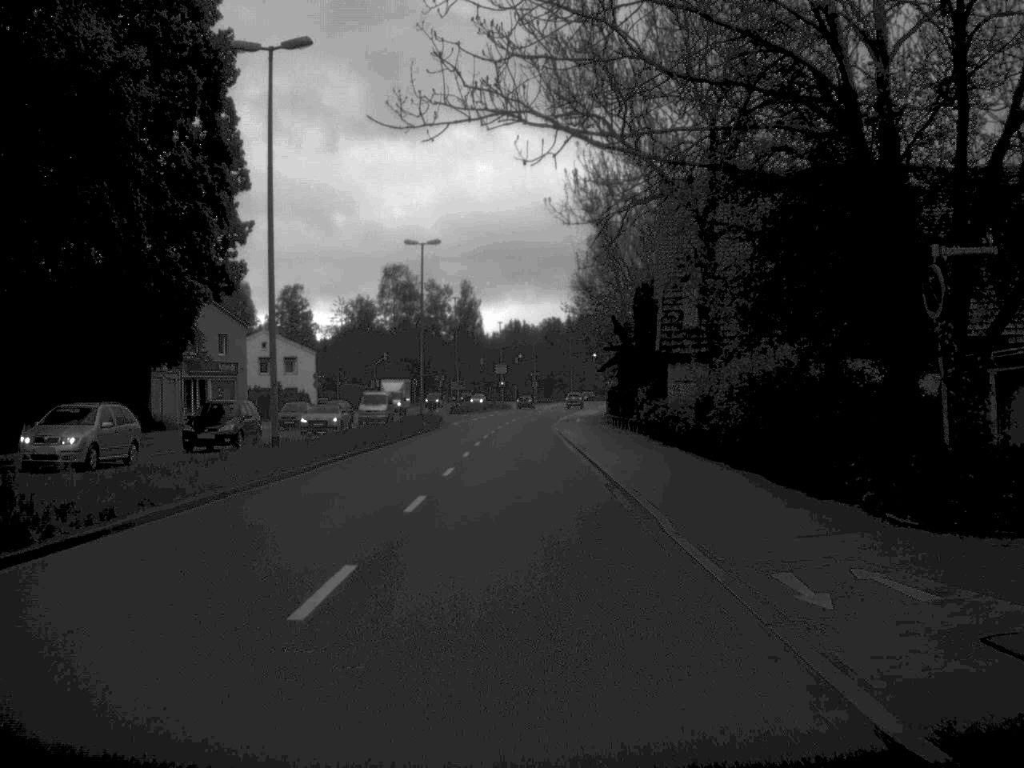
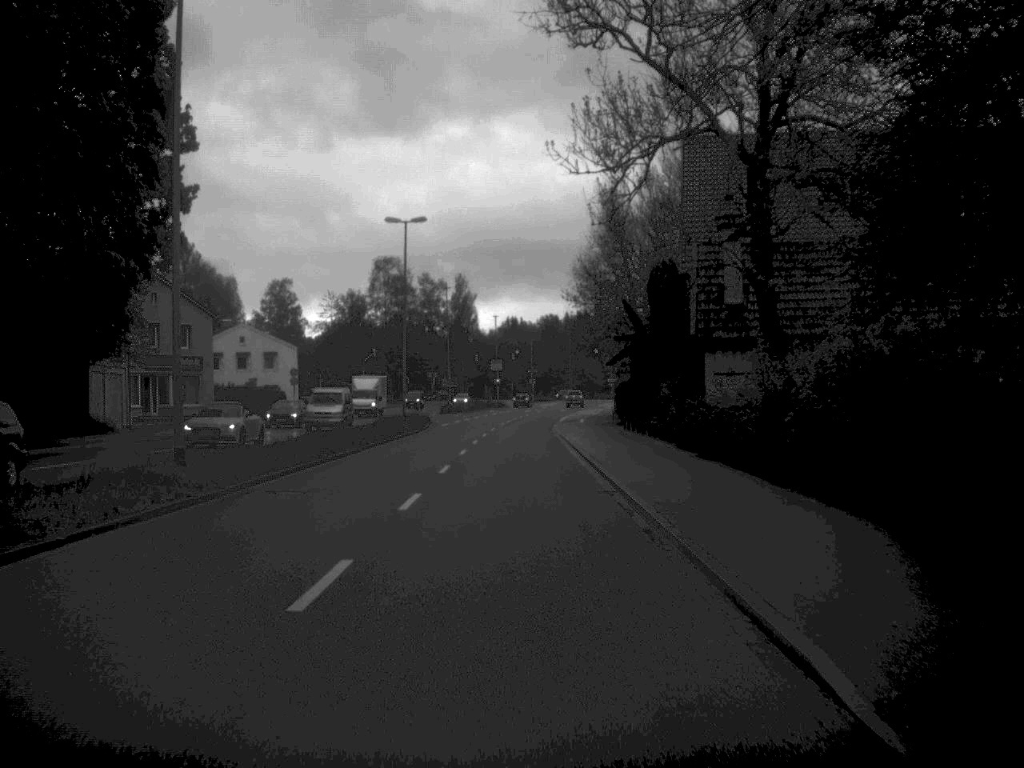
(0.0, +8.5) m; 0°
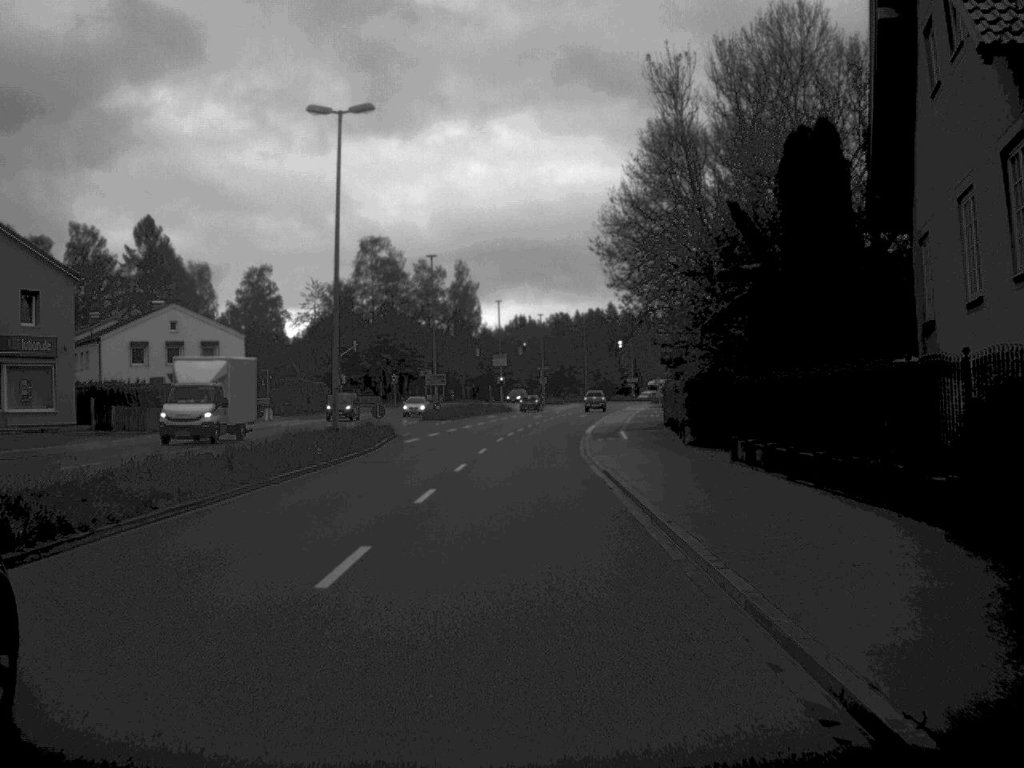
(-0.1, +25.2) m; -1°
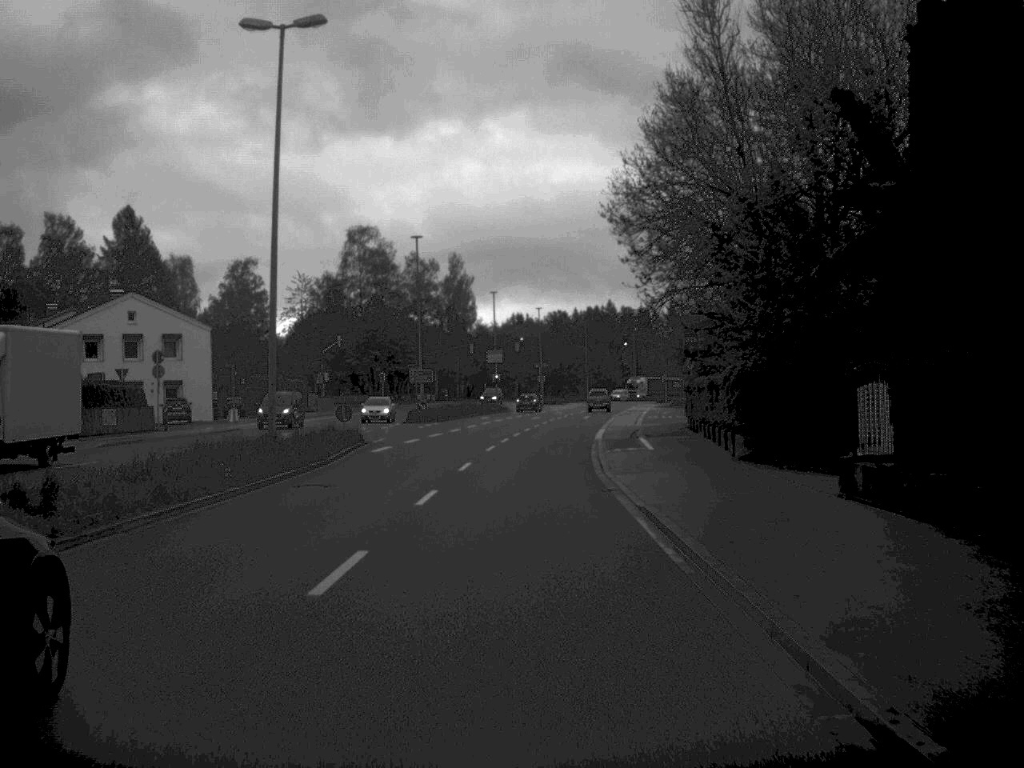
(0.0, +9.3) m; 0°
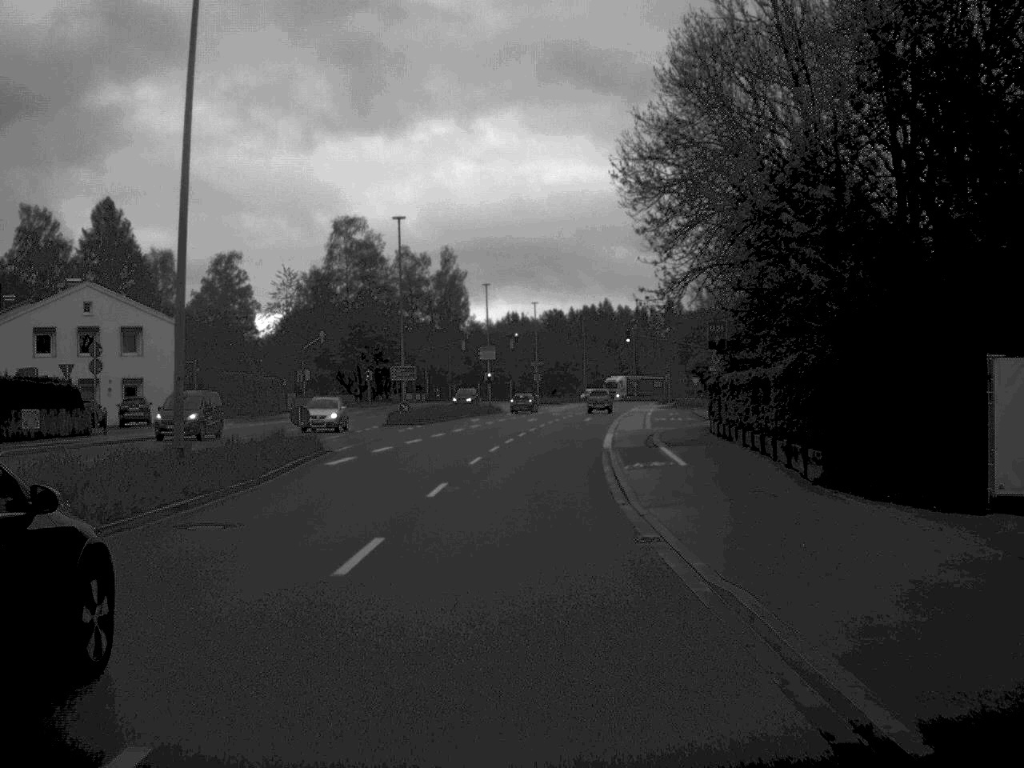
(0.0, +7.6) m; 0°
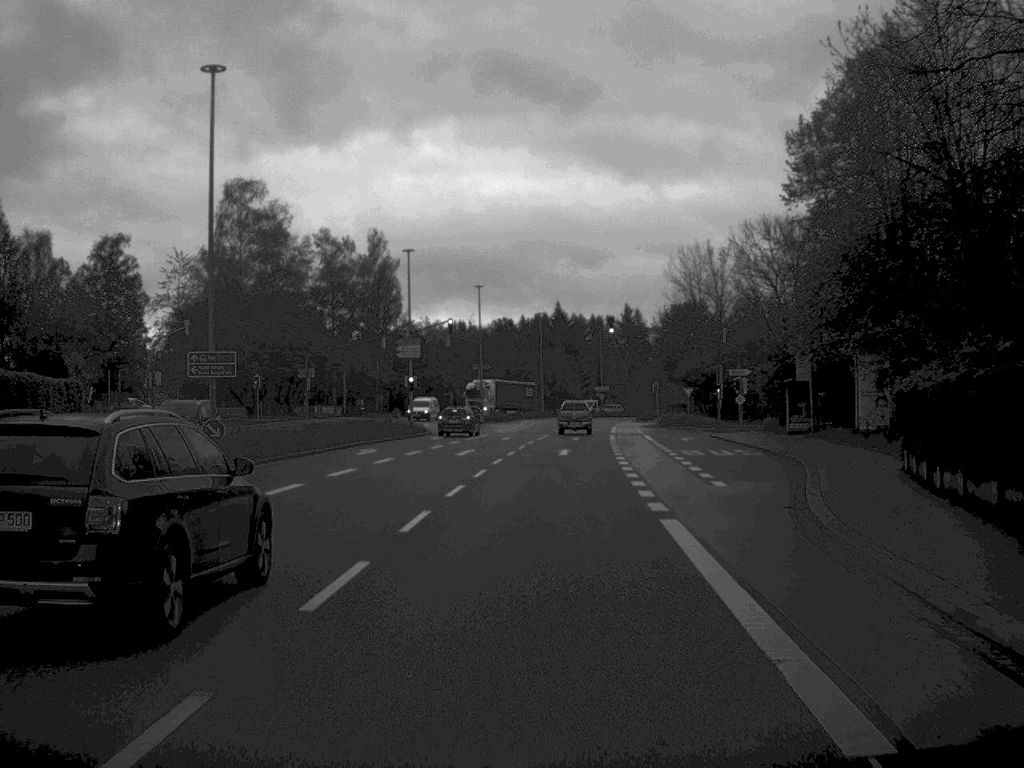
(+0.5, +31.5) m; +2°
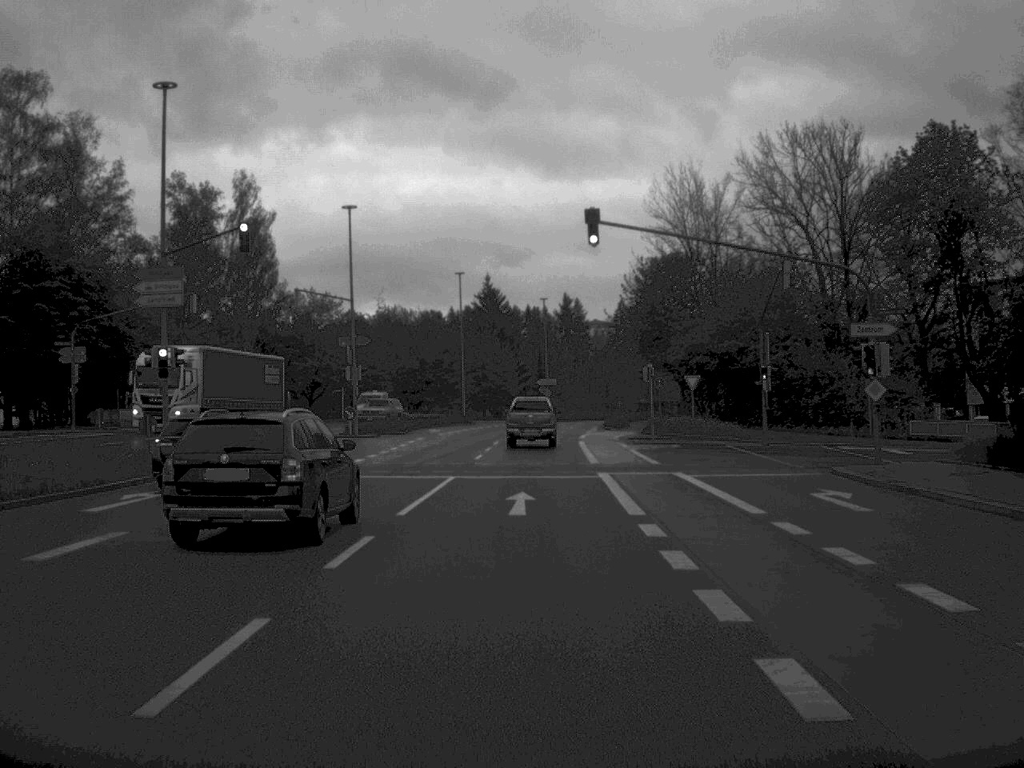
(+1.2, +38.8) m; +3°
